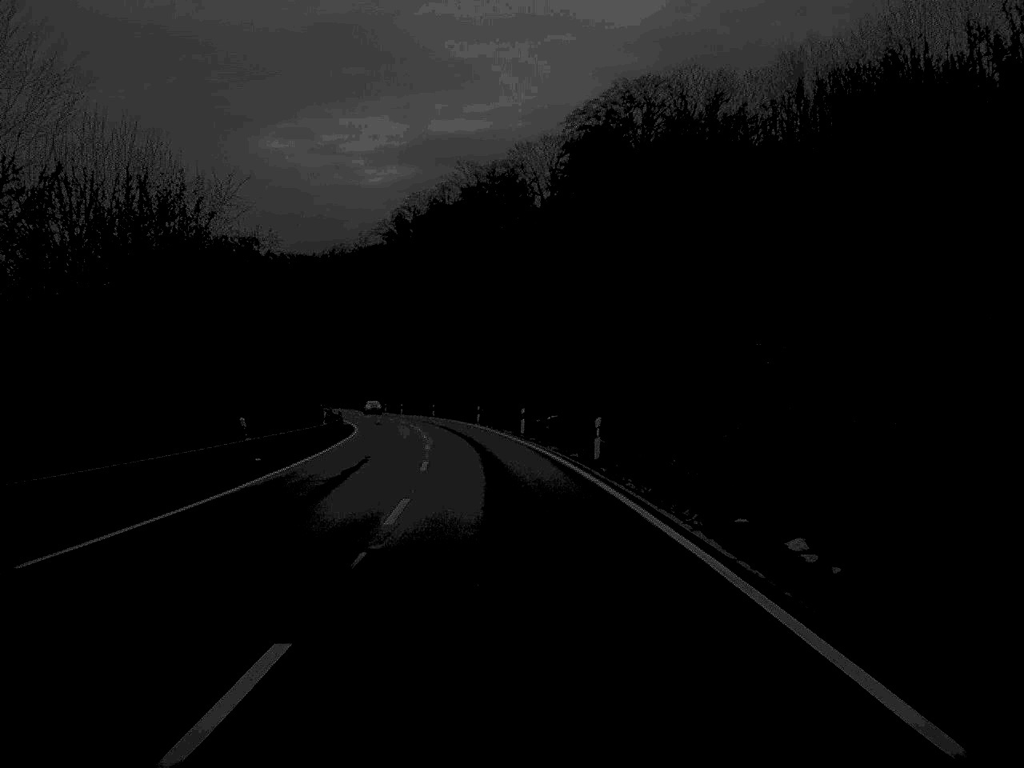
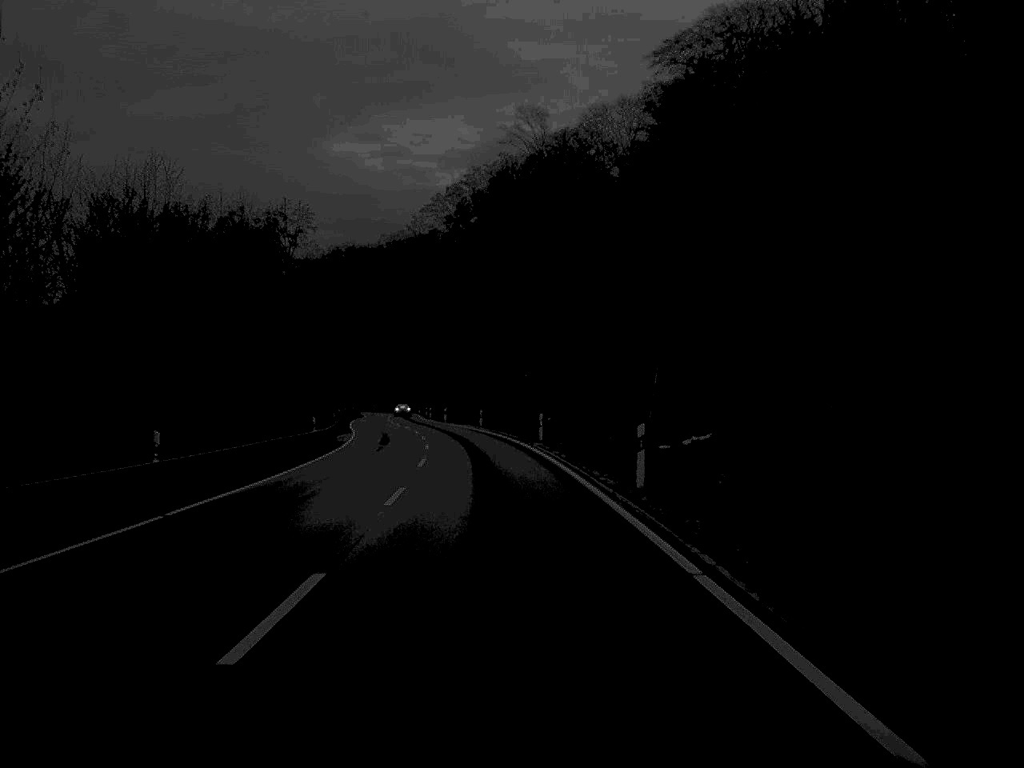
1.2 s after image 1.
(-0.9, +32.5) m; -3°
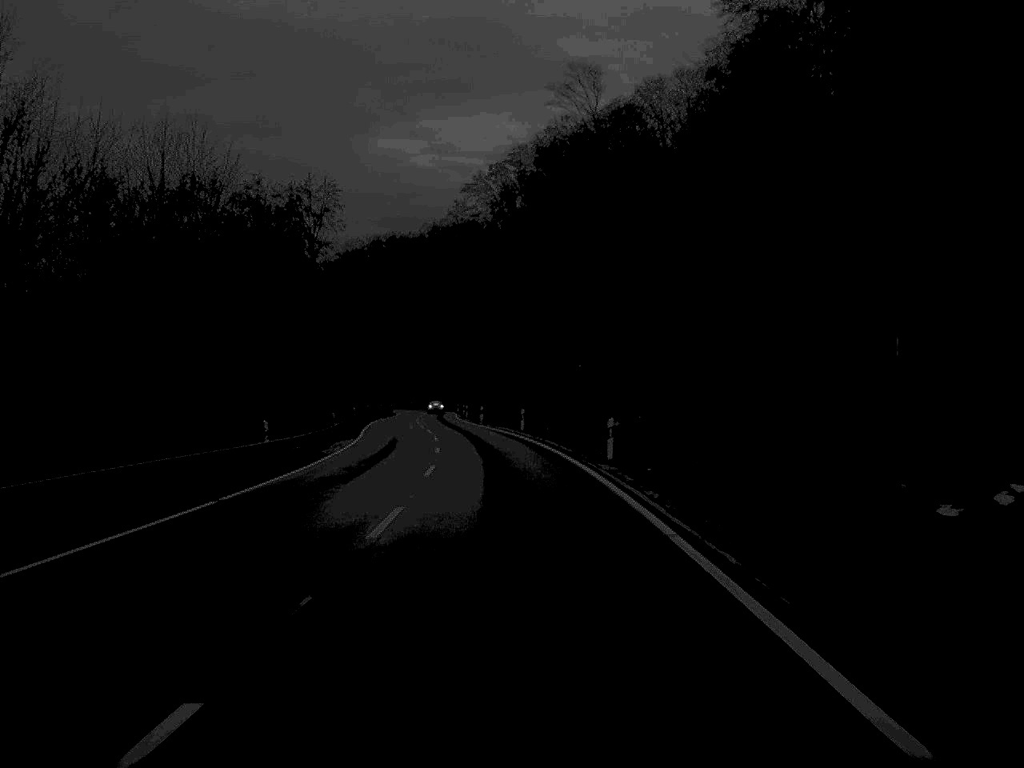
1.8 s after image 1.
(-0.3, +17.1) m; -2°
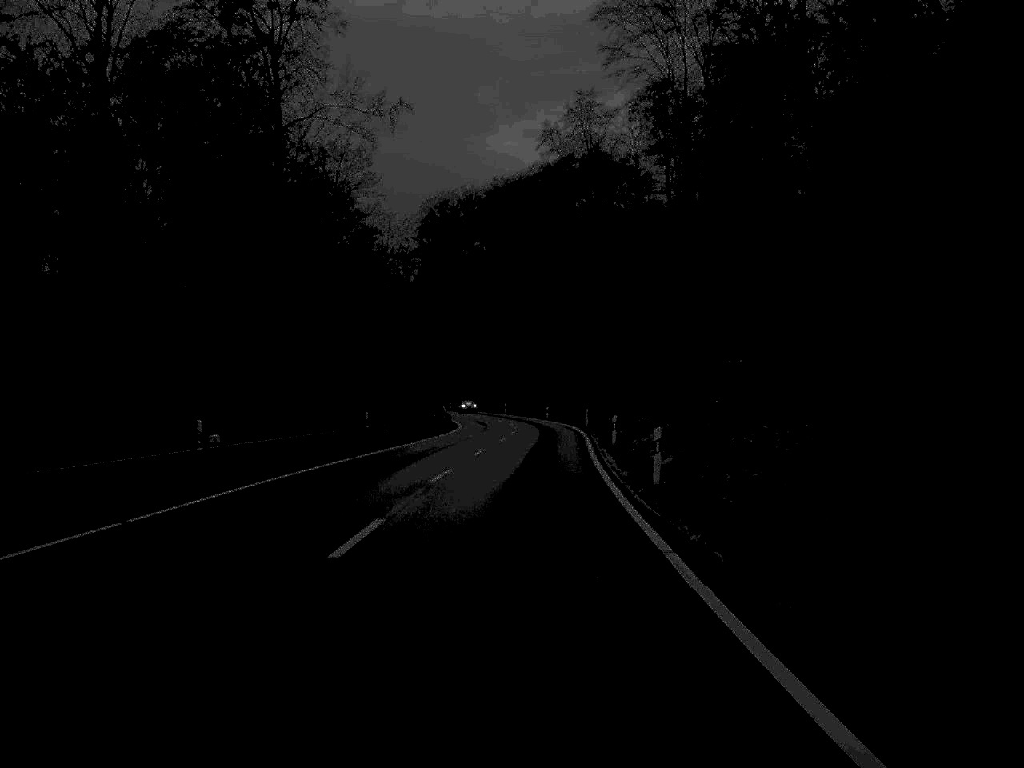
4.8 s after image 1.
(-5.0, +85.5) m; -5°
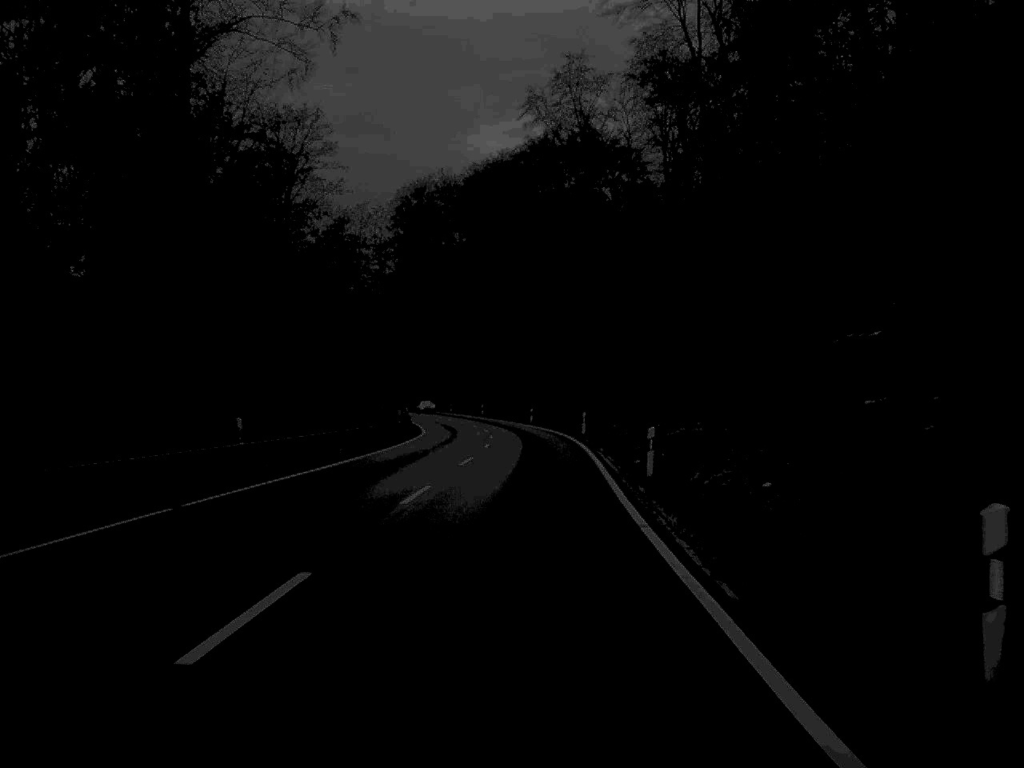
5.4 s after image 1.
(+0.1, +17.2) m; +1°
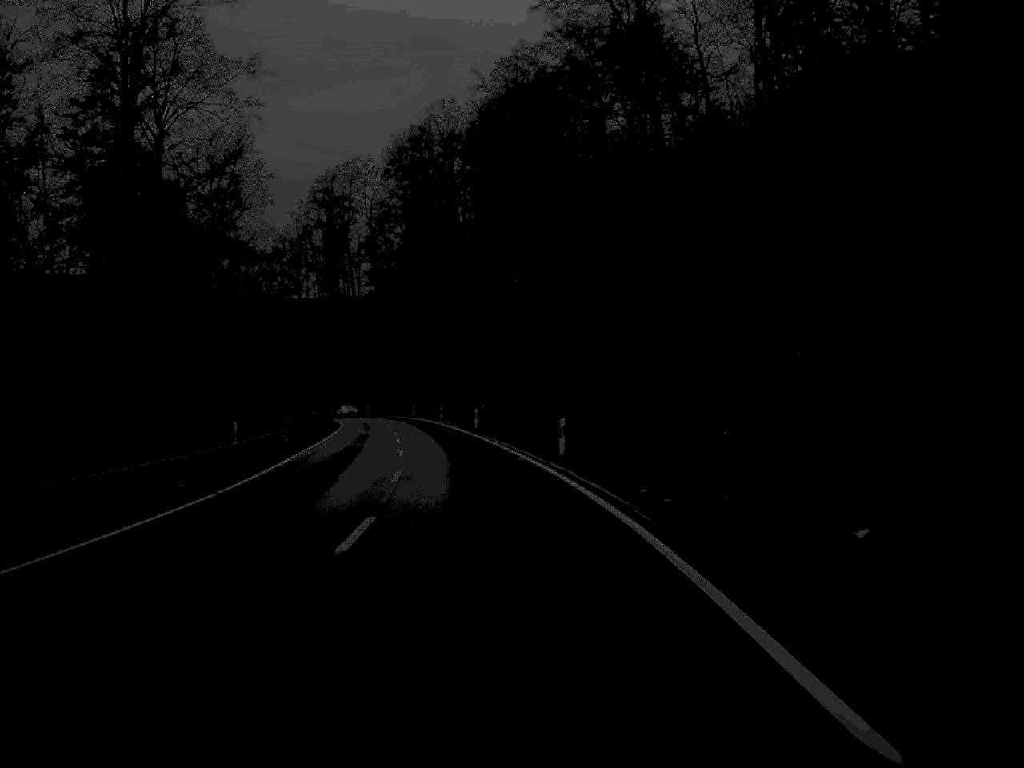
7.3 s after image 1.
(+0.2, +53.4) m; -2°
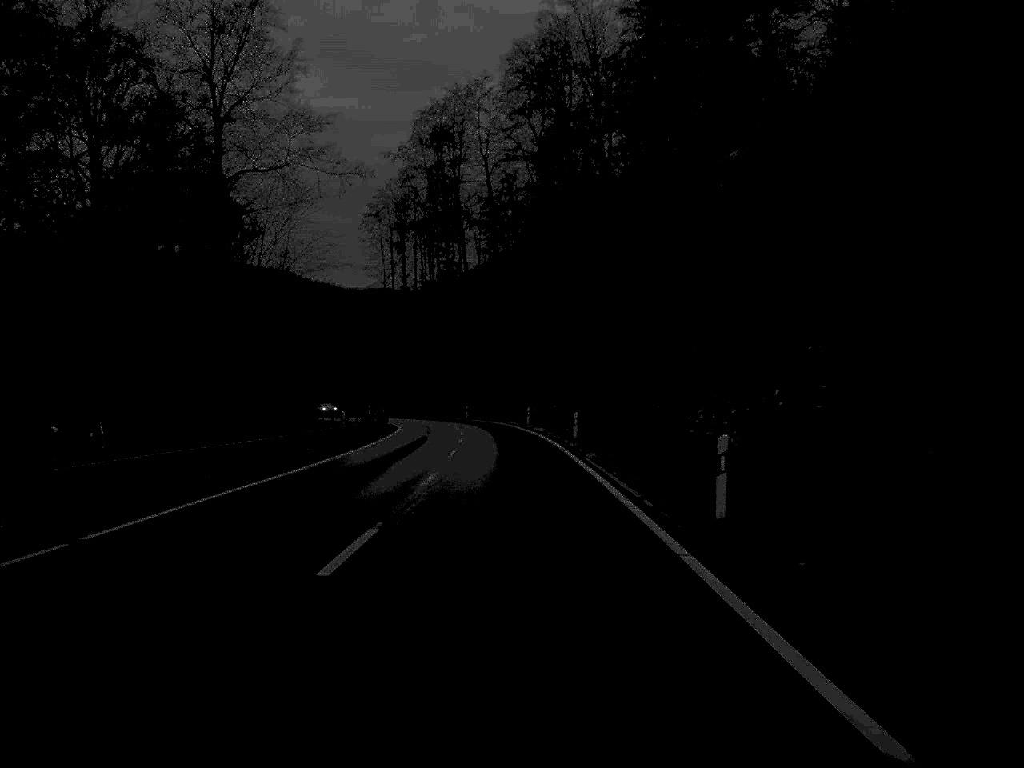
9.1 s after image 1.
(-3.2, +50.3) m; -6°
